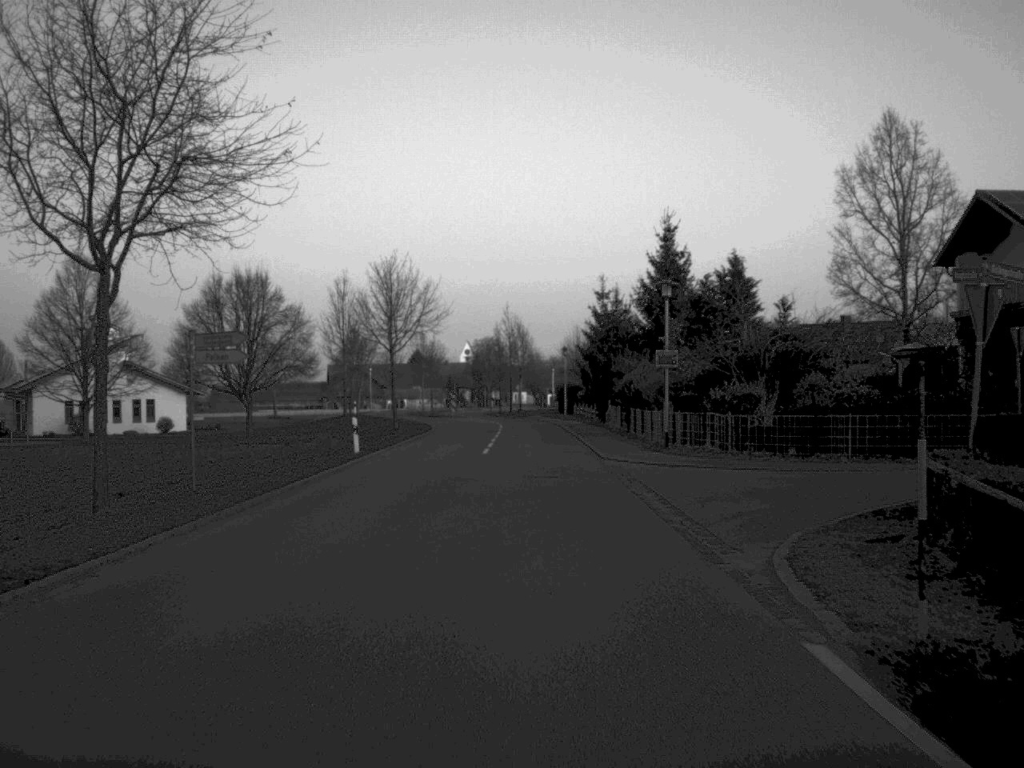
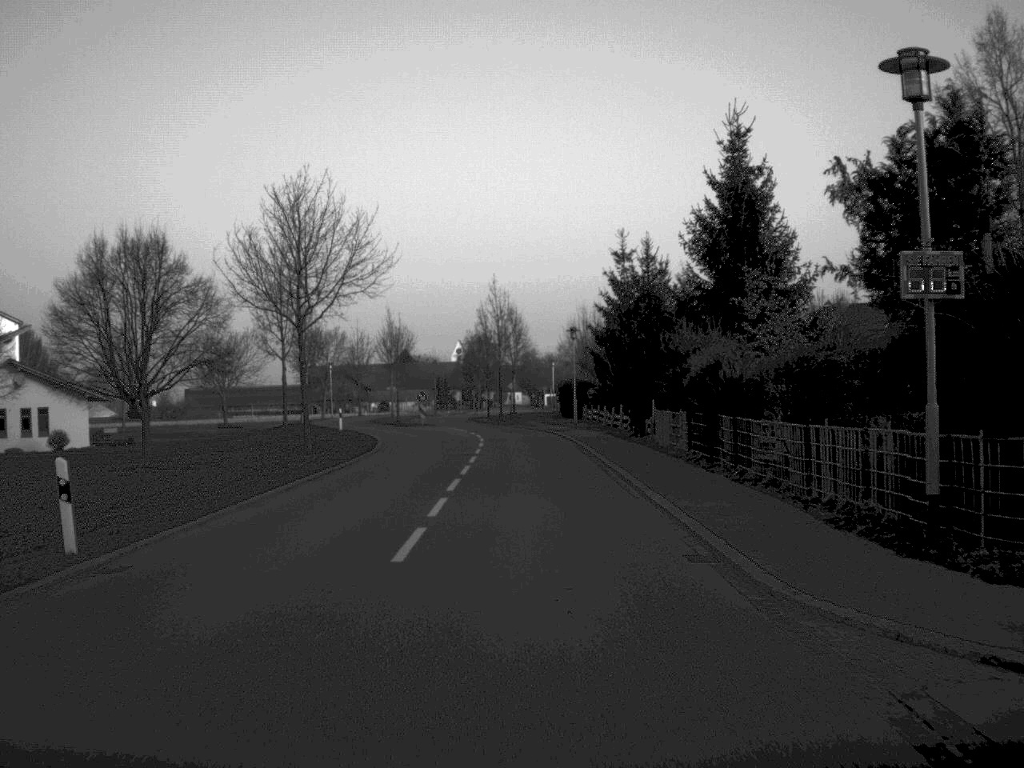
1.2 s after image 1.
(0.0, +22.4) m; 0°
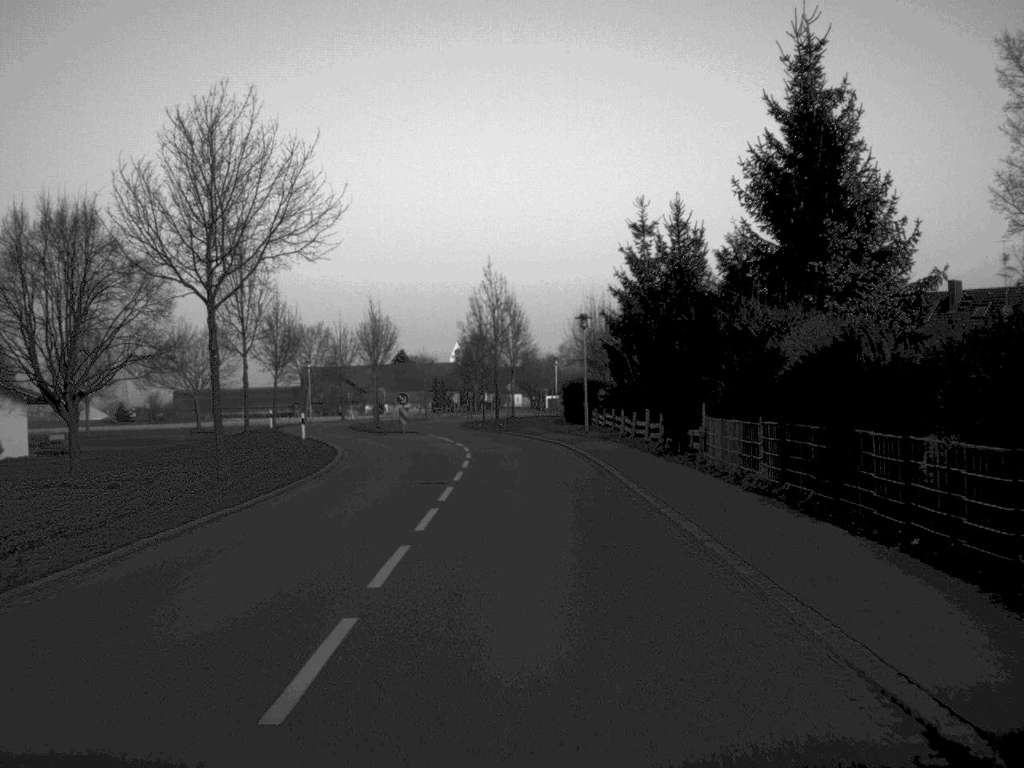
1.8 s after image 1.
(0.0, +10.4) m; 0°
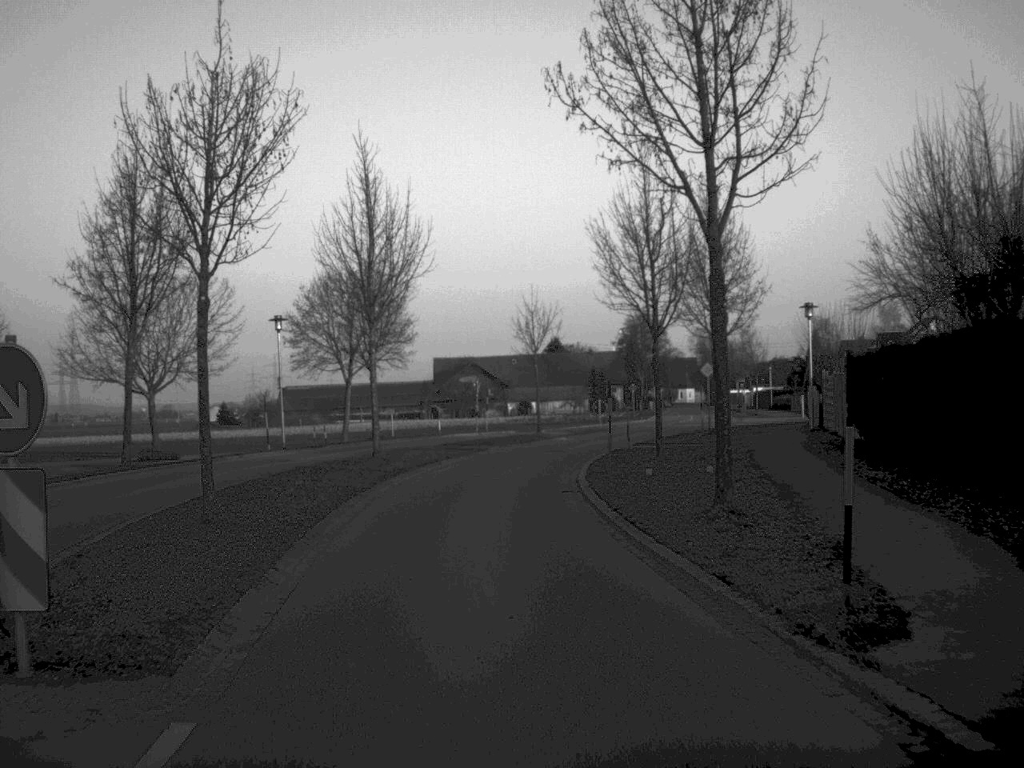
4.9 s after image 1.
(-1.7, +49.8) m; -8°
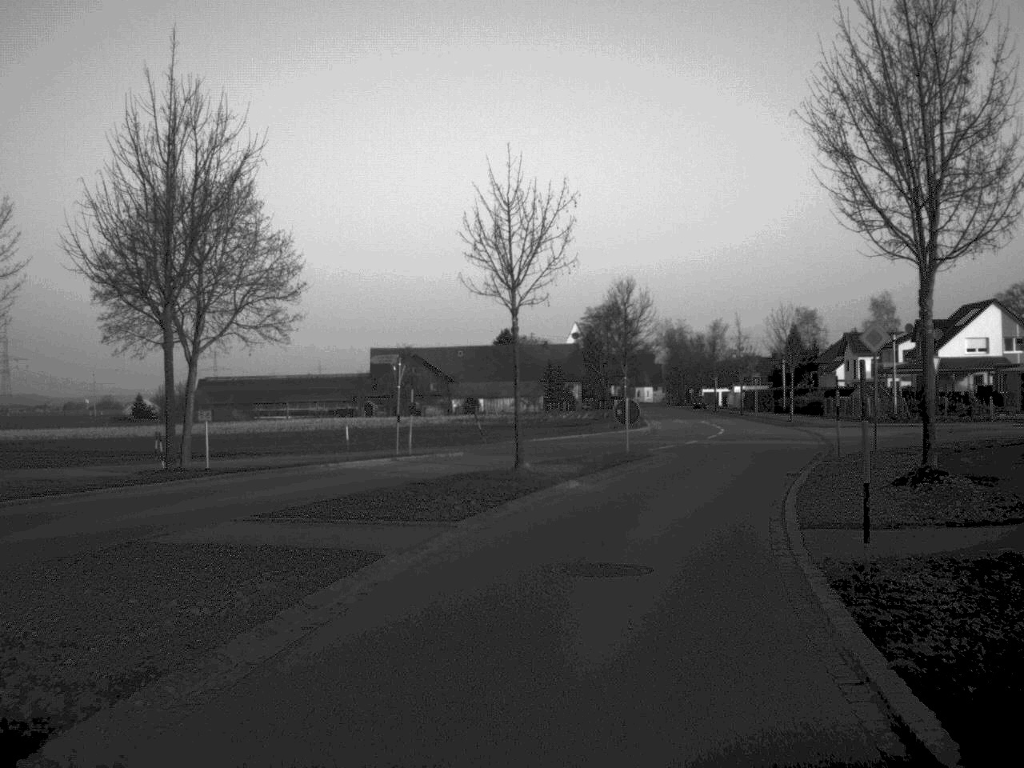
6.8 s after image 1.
(-0.2, +26.4) m; +3°
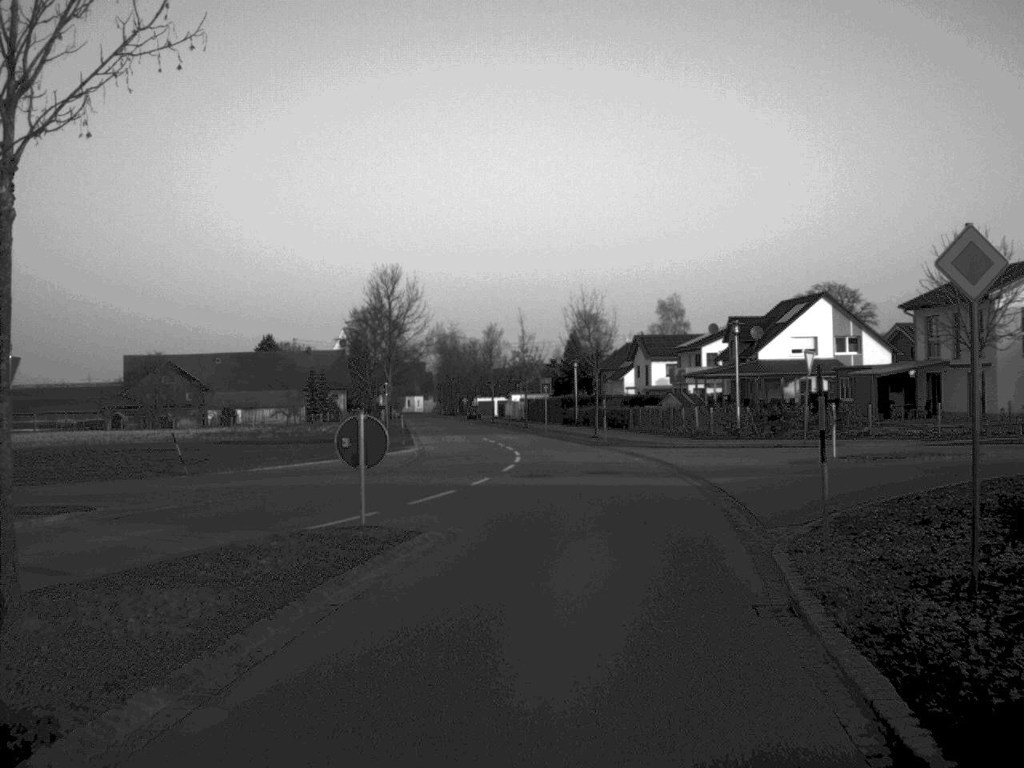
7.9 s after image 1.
(+1.3, +14.5) m; +10°
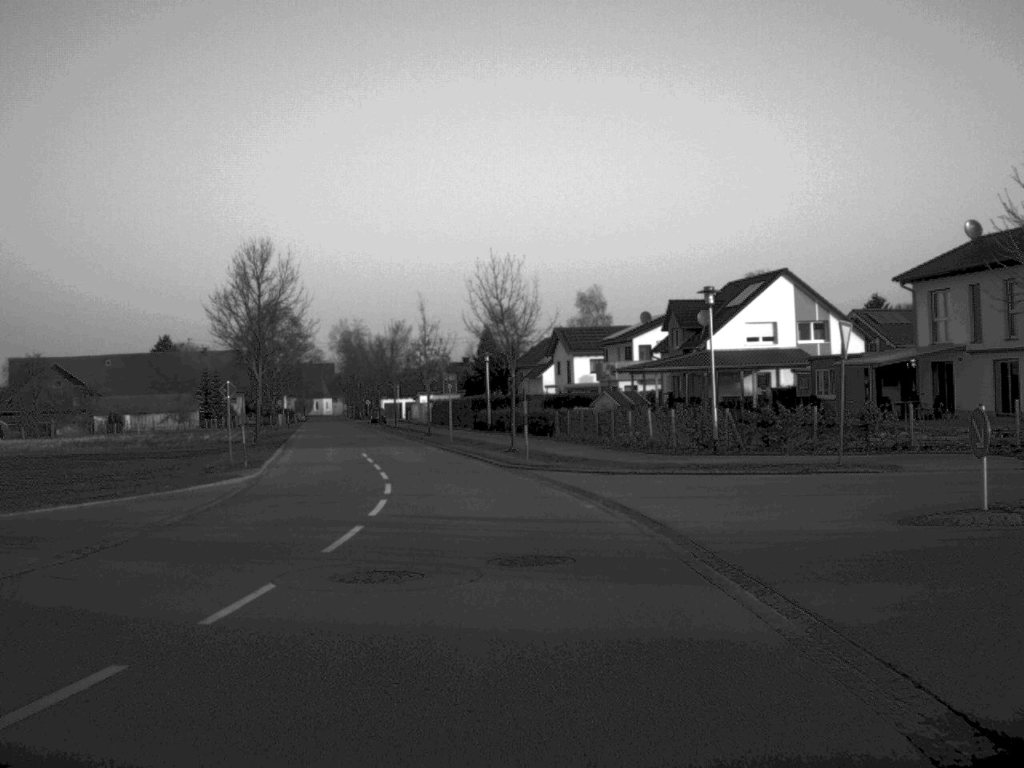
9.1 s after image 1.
(+0.6, +14.4) m; +3°
